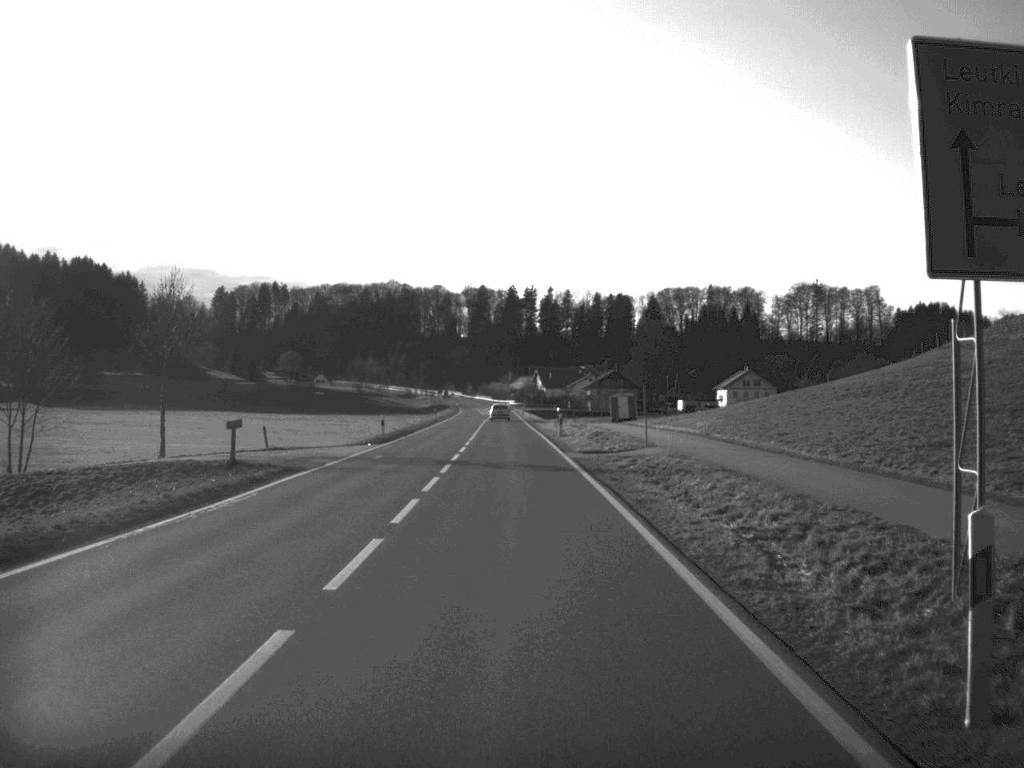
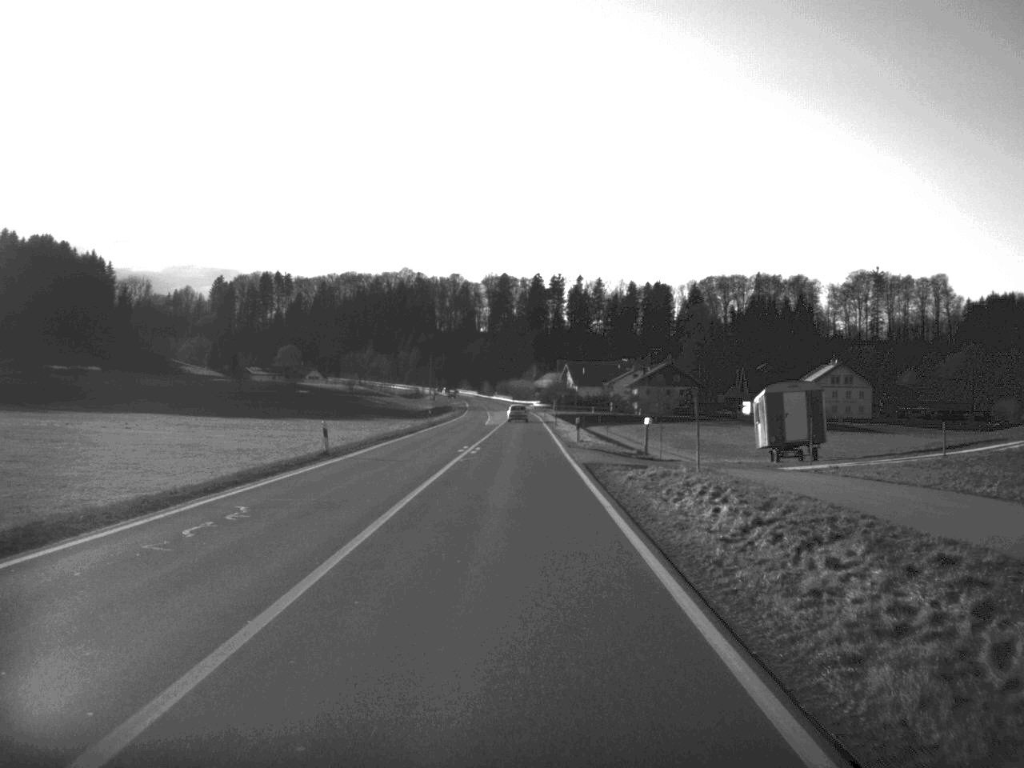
(-0.7, +66.2) m; -1°
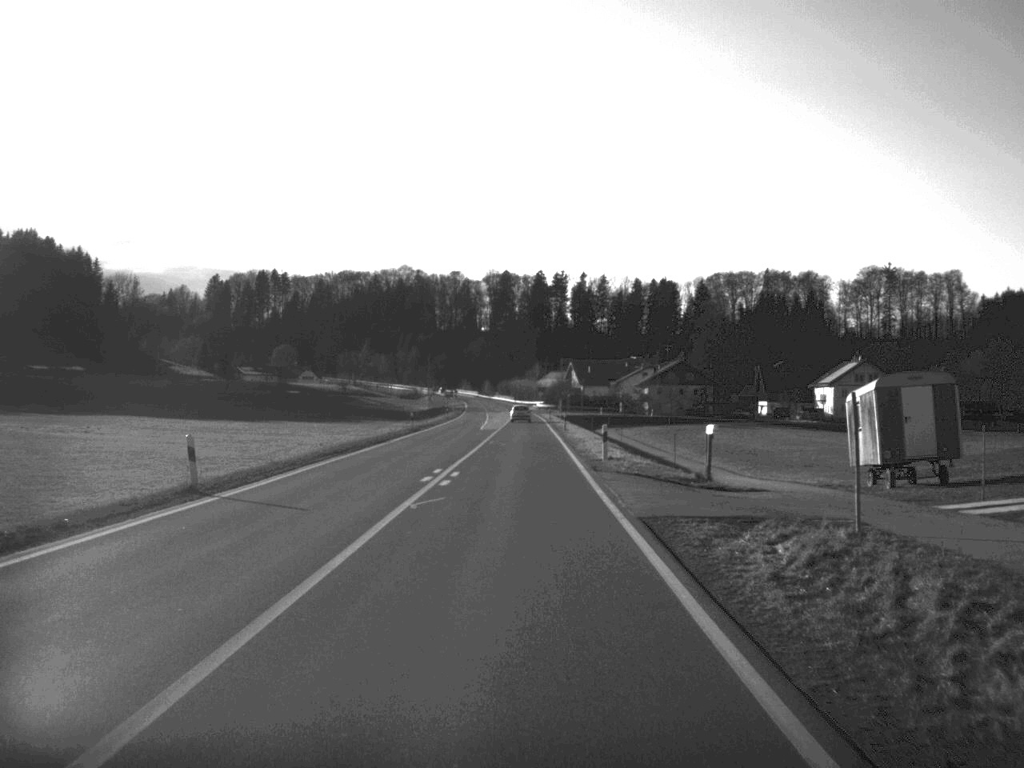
(0.0, +15.6) m; 0°
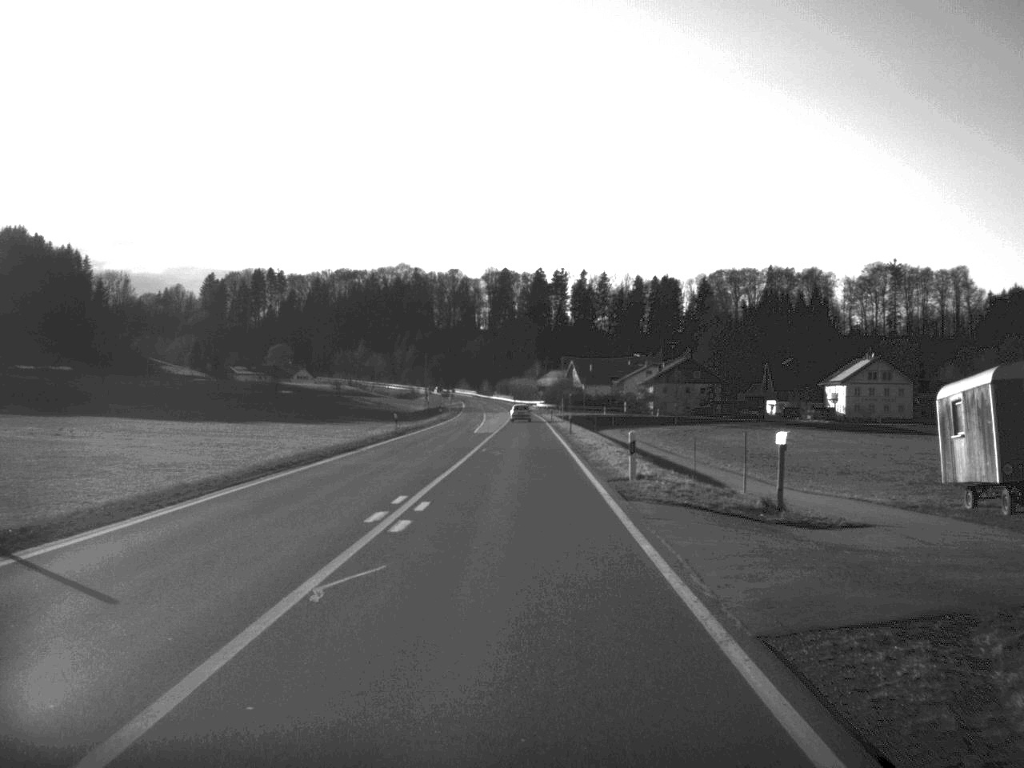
(0.0, +16.3) m; 0°
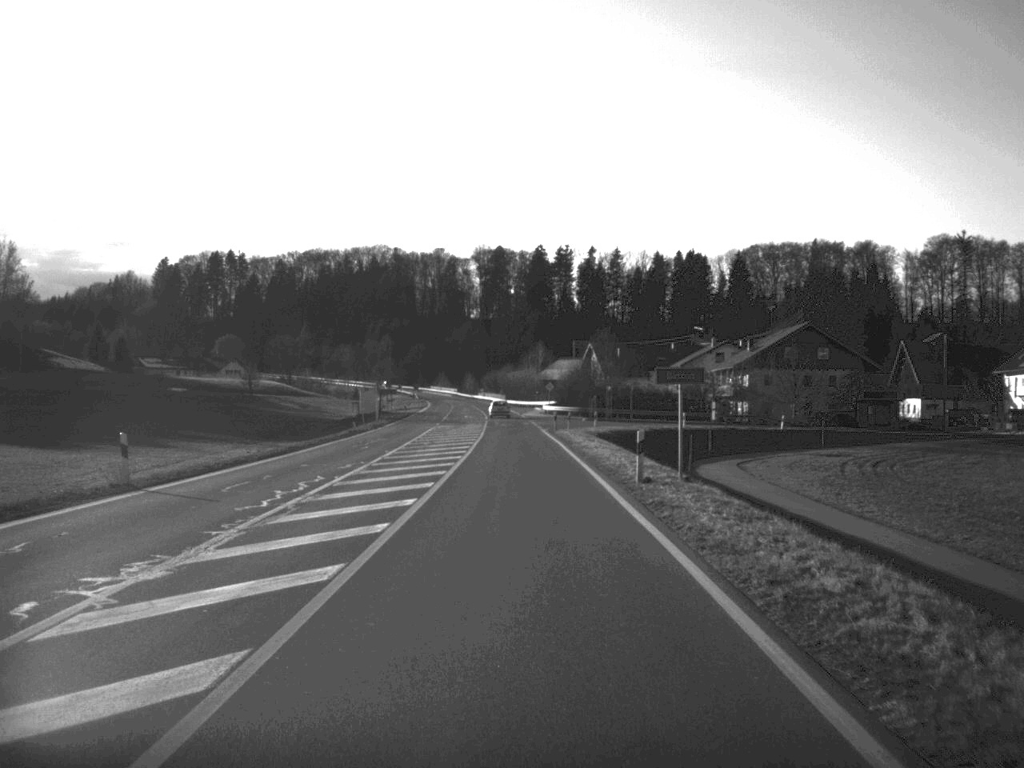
(0.0, +81.7) m; 0°
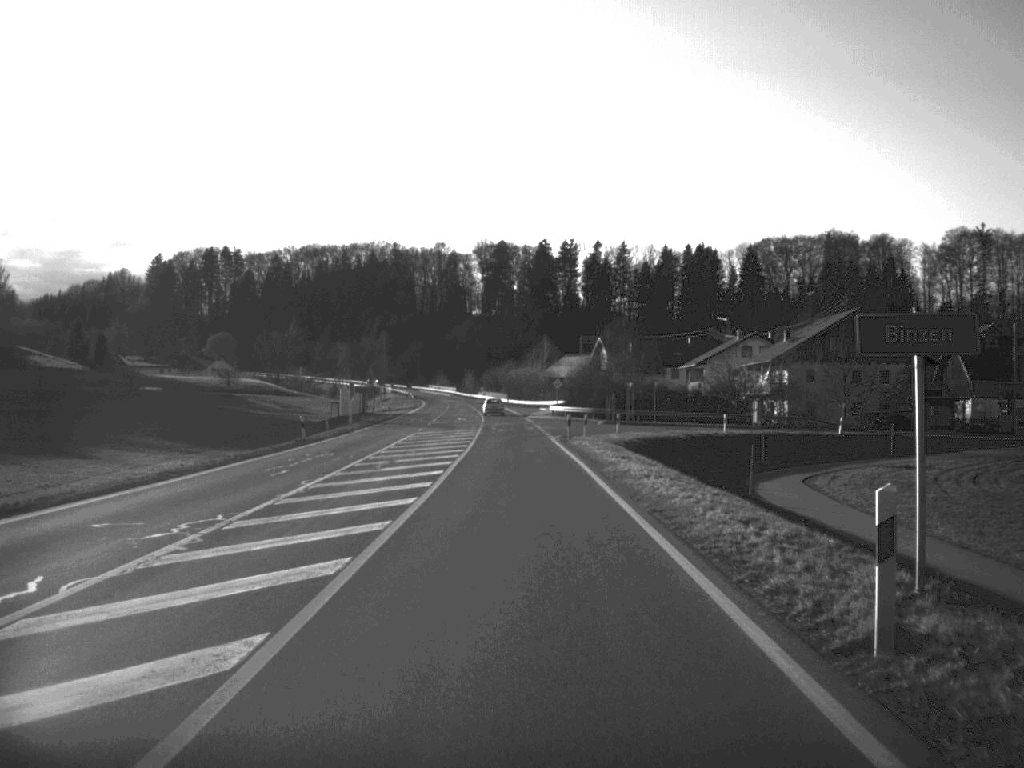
(0.0, +16.4) m; 0°
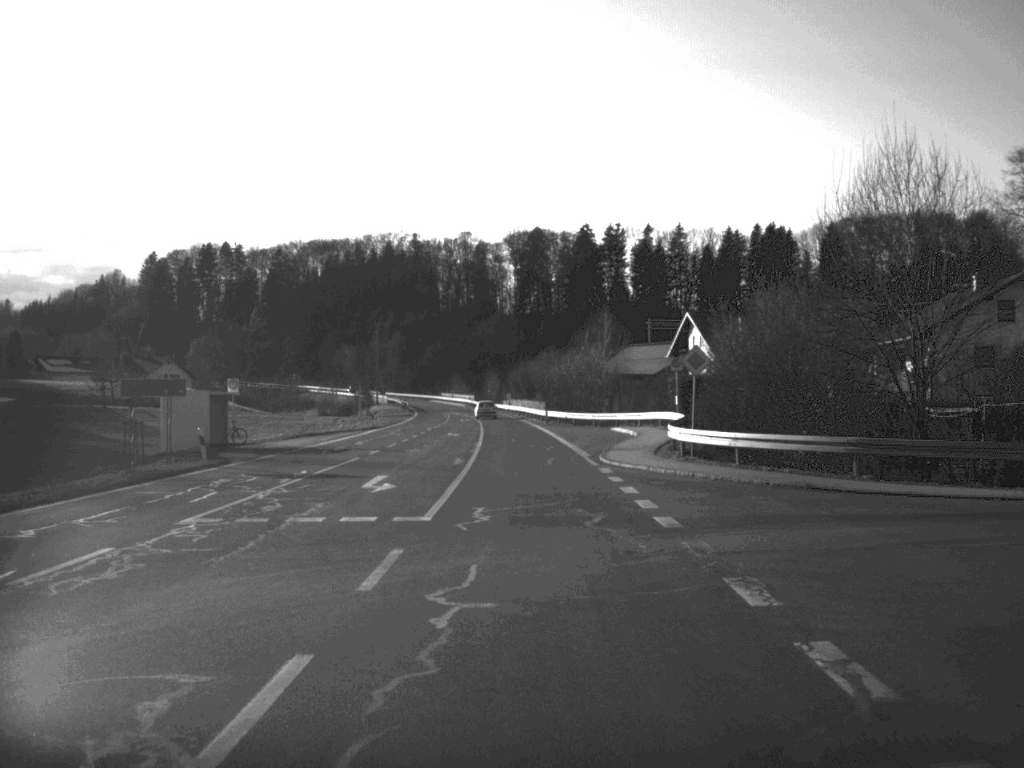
(-1.0, +66.2) m; -2°
